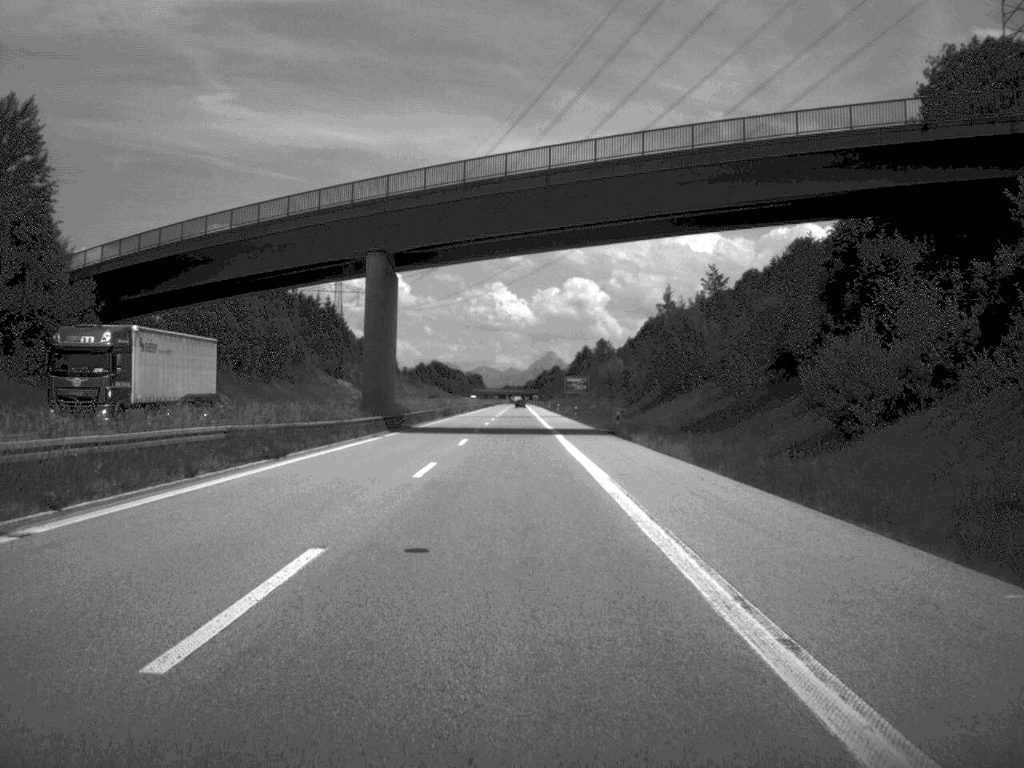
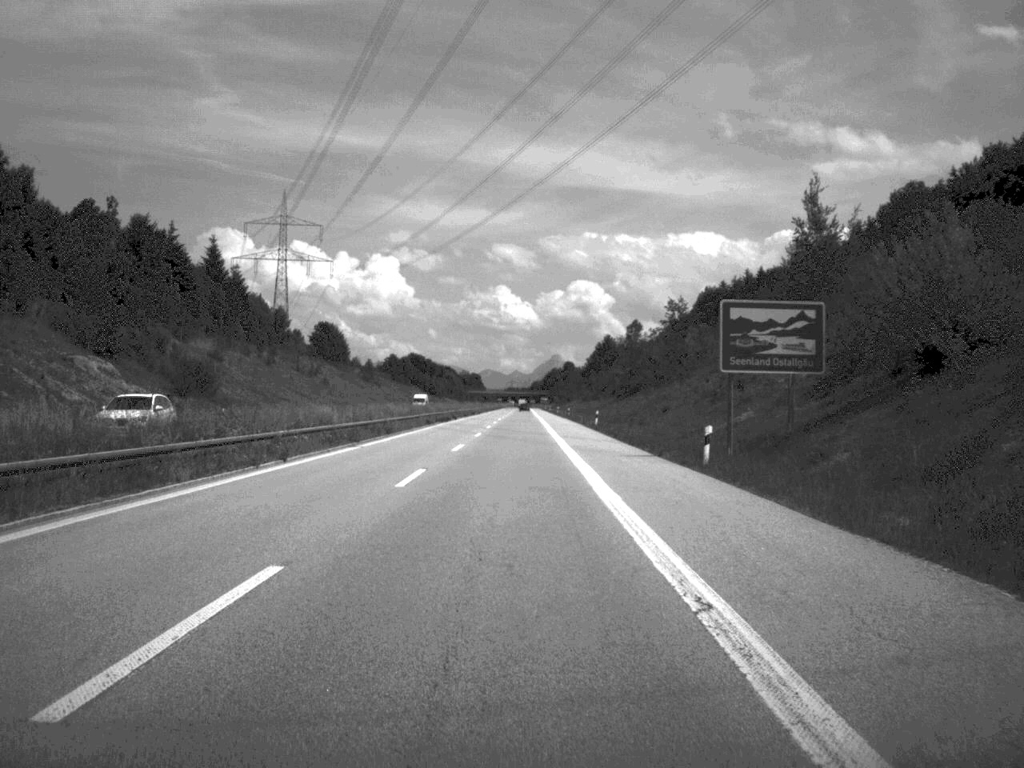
(-0.3, +125.1) m; 0°
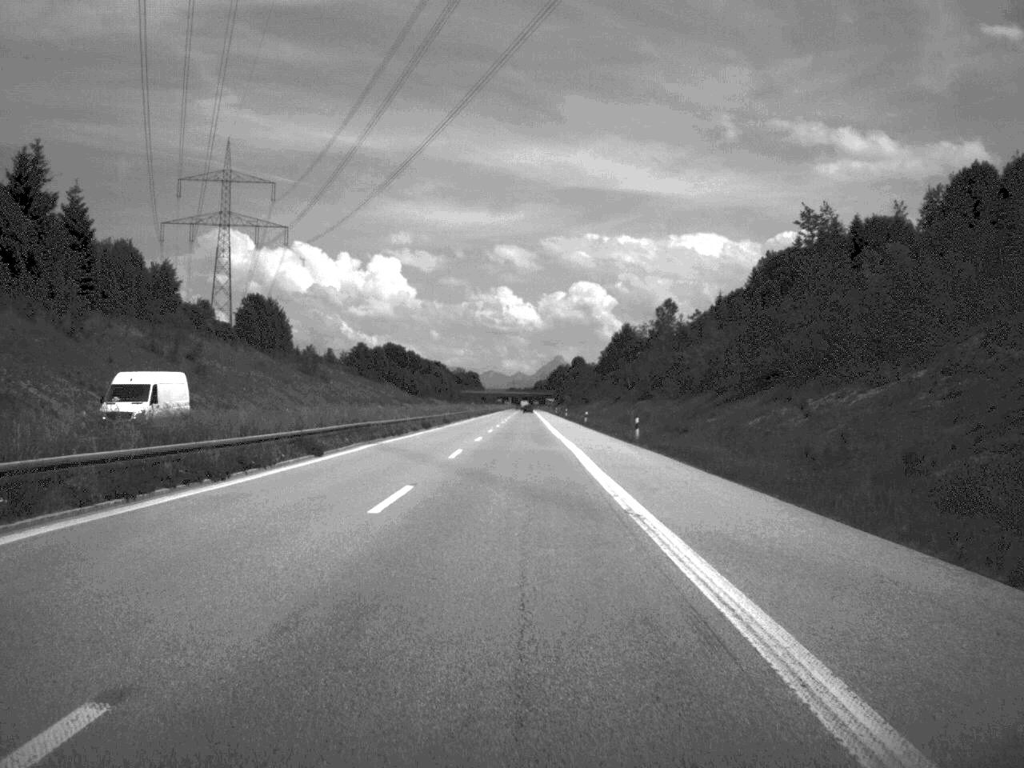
(-0.2, +76.2) m; 0°
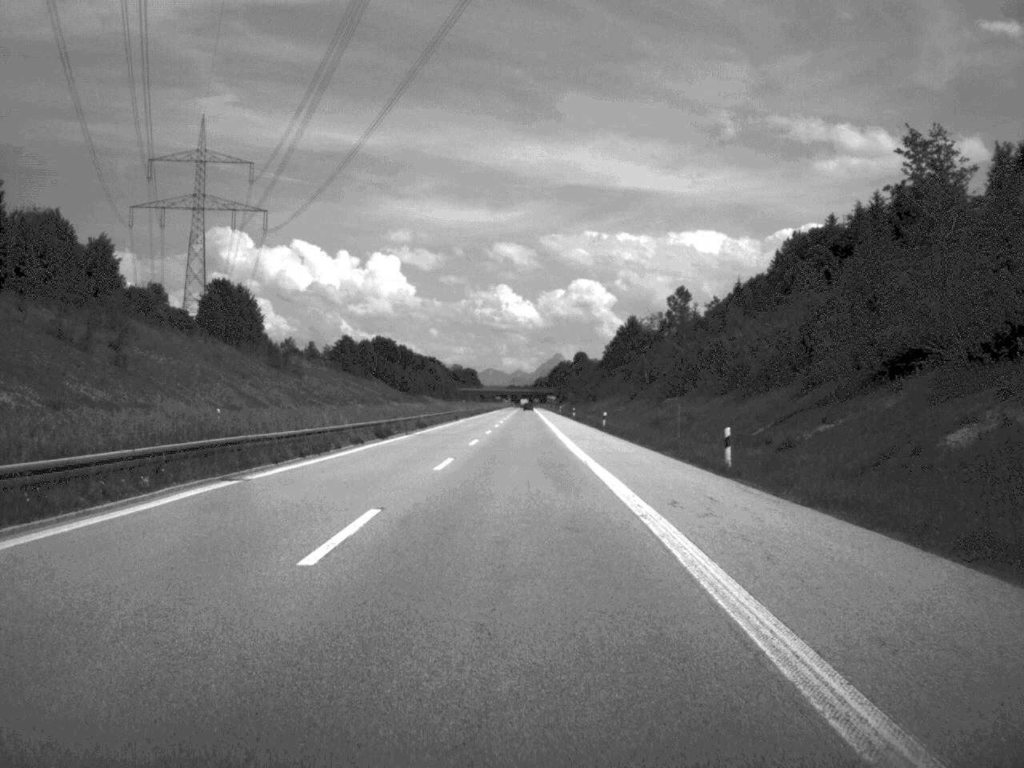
(0.0, +23.8) m; 0°
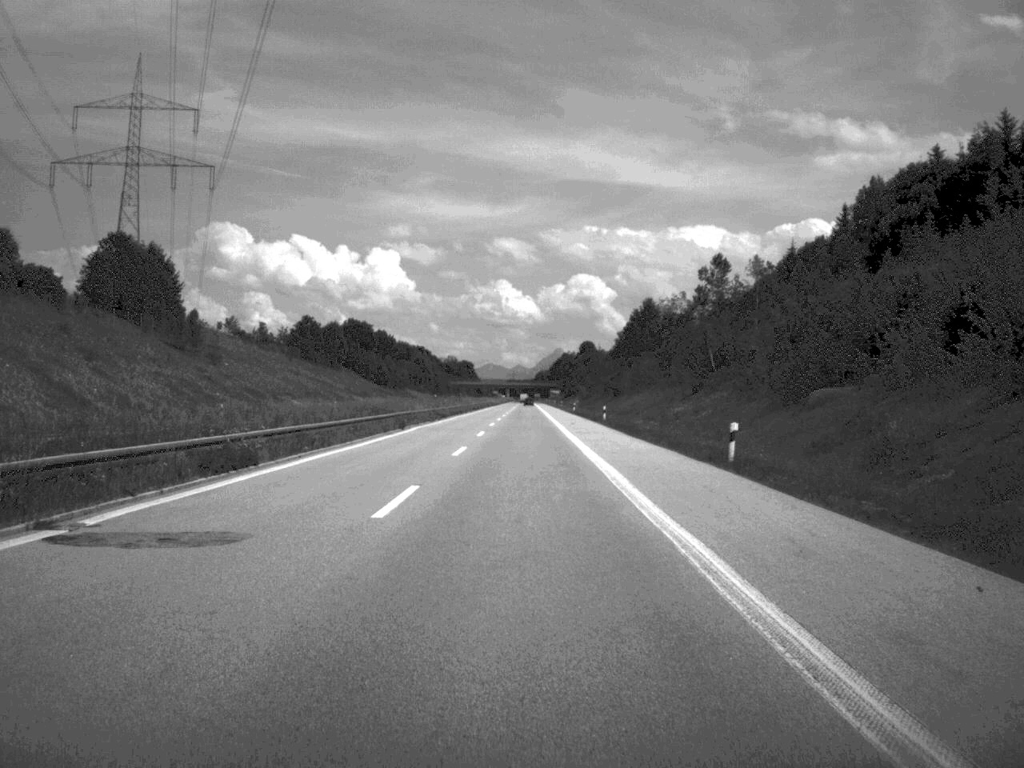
(0.0, +48.6) m; 0°
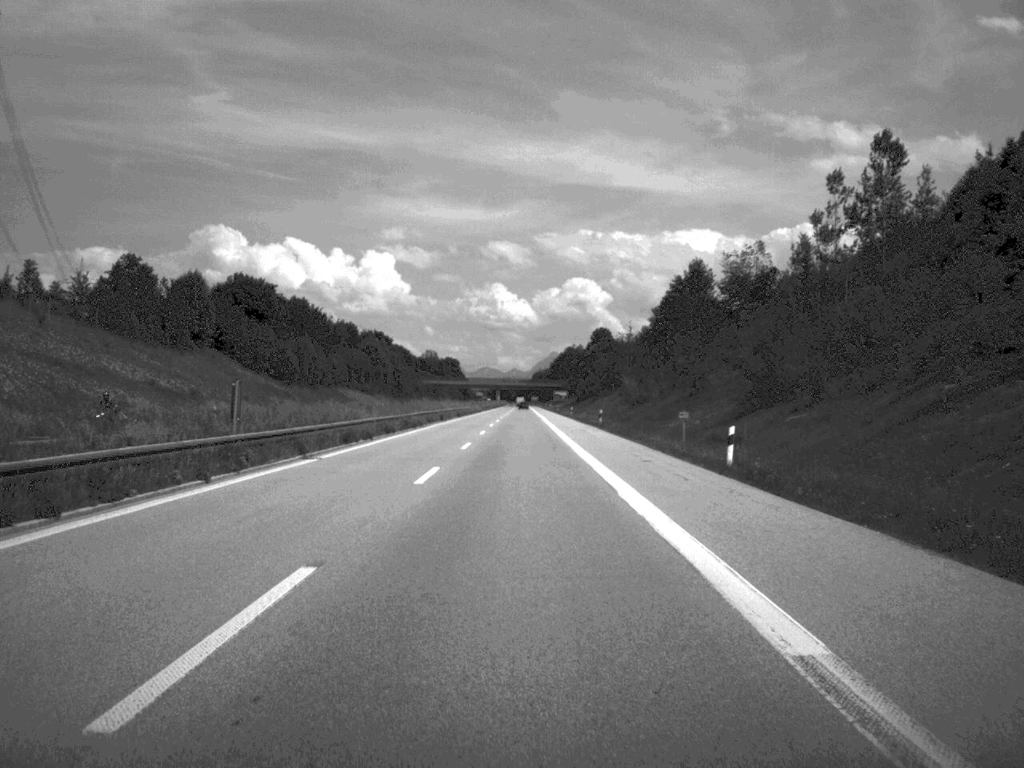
(+0.2, +98.9) m; 0°
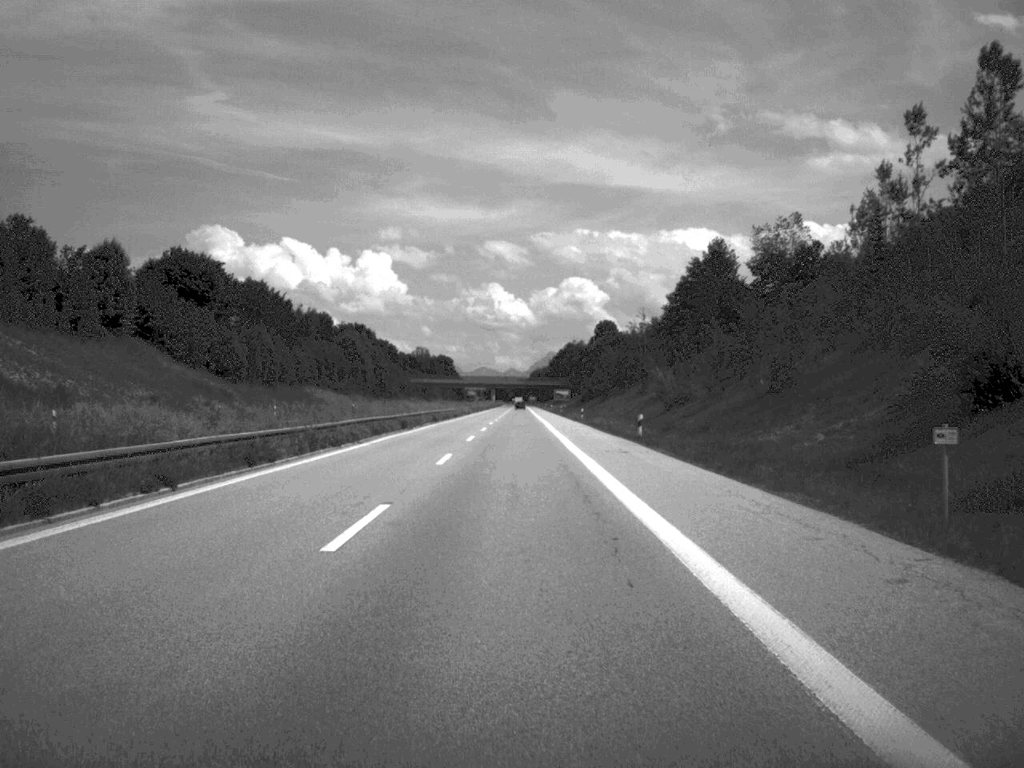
(0.0, +28.0) m; 0°
